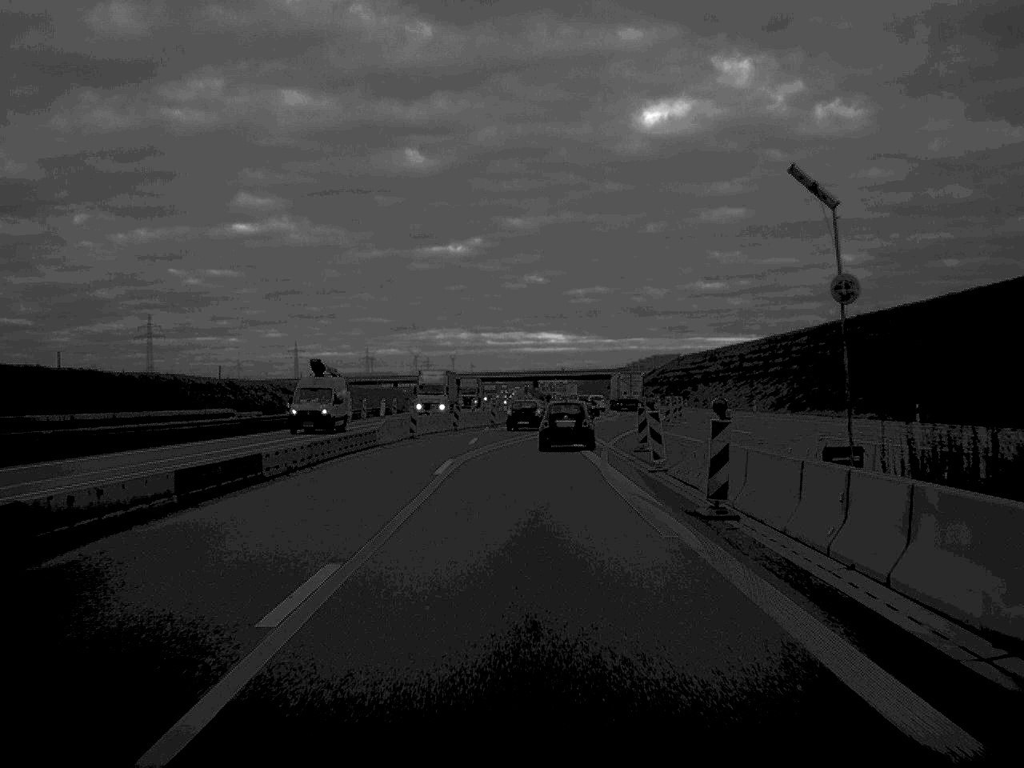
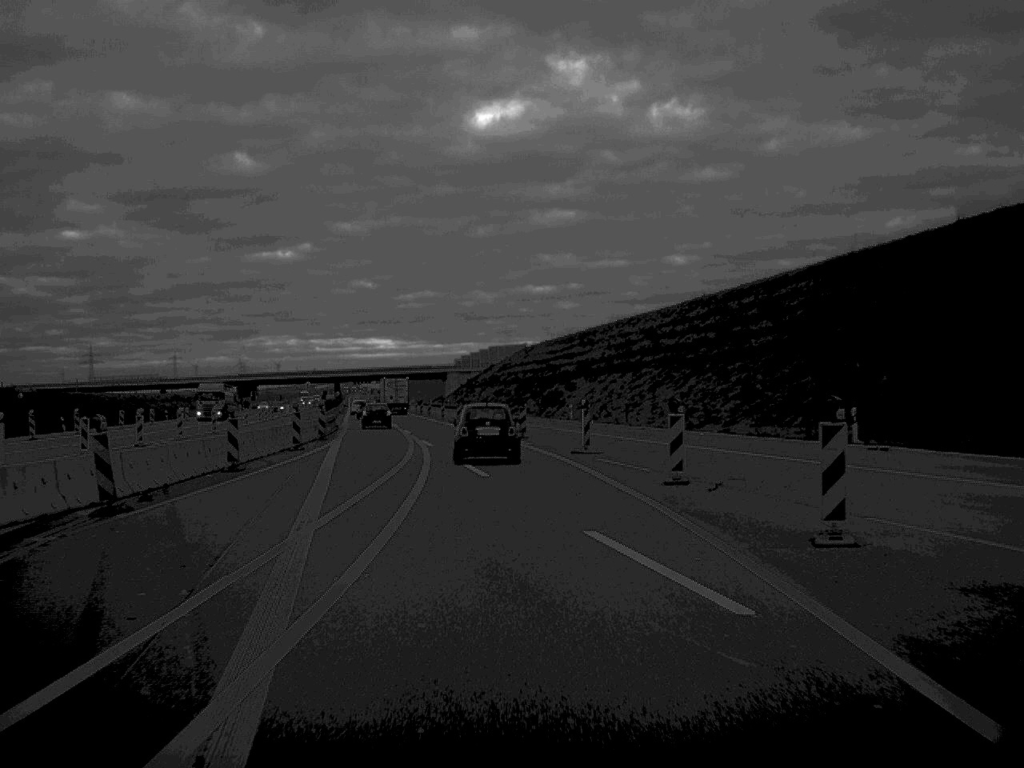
(+6.4, +81.0) m; +8°
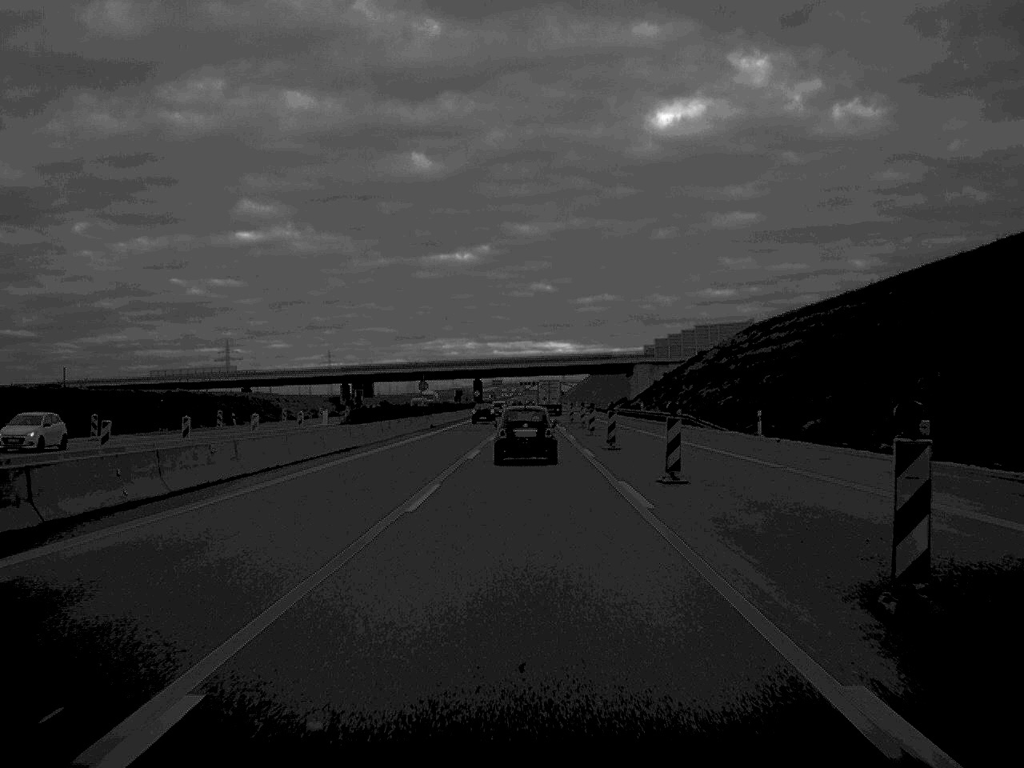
(-6.3, +79.5) m; -8°
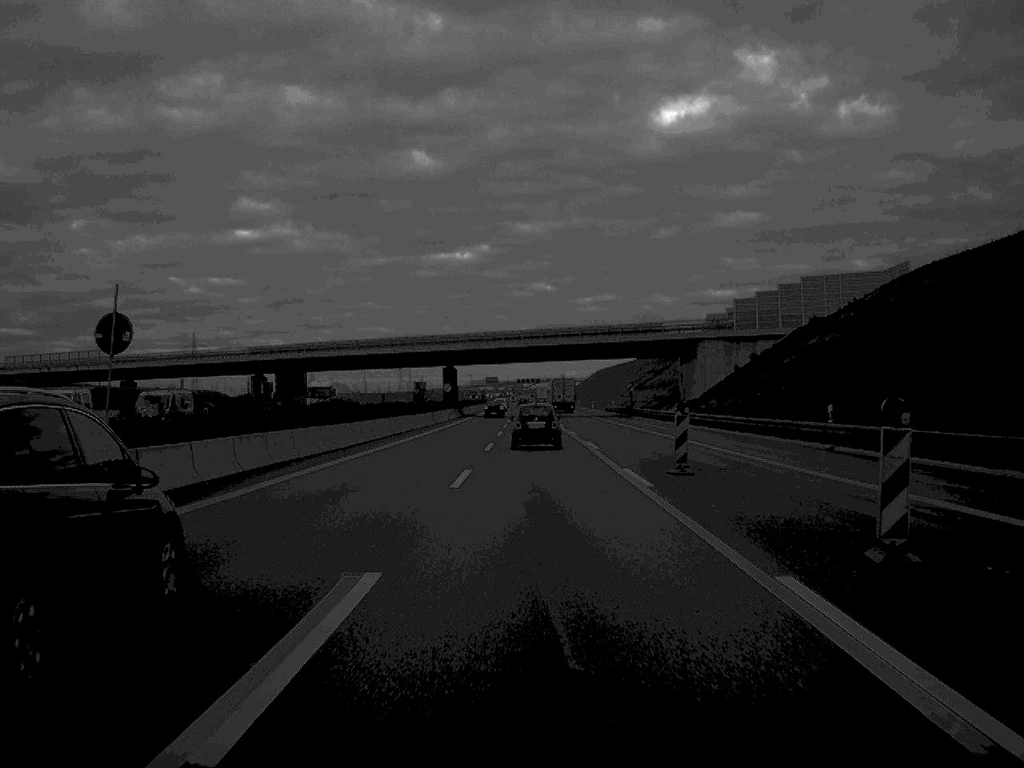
(0.0, +66.9) m; 0°
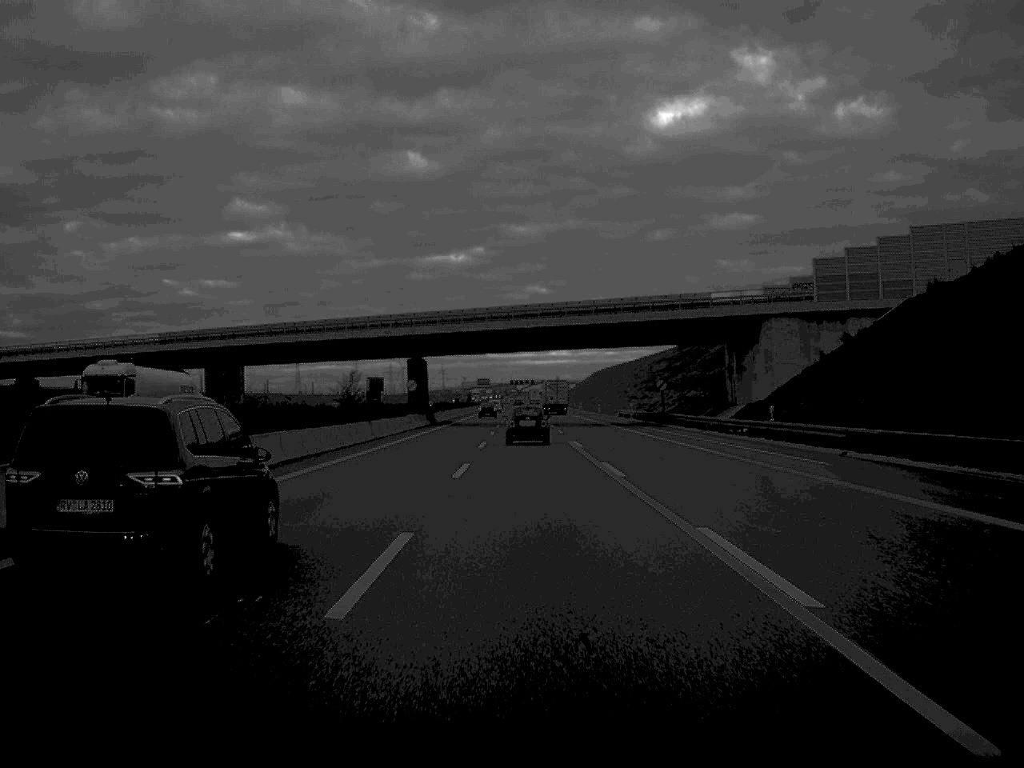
(+0.1, +32.2) m; 0°
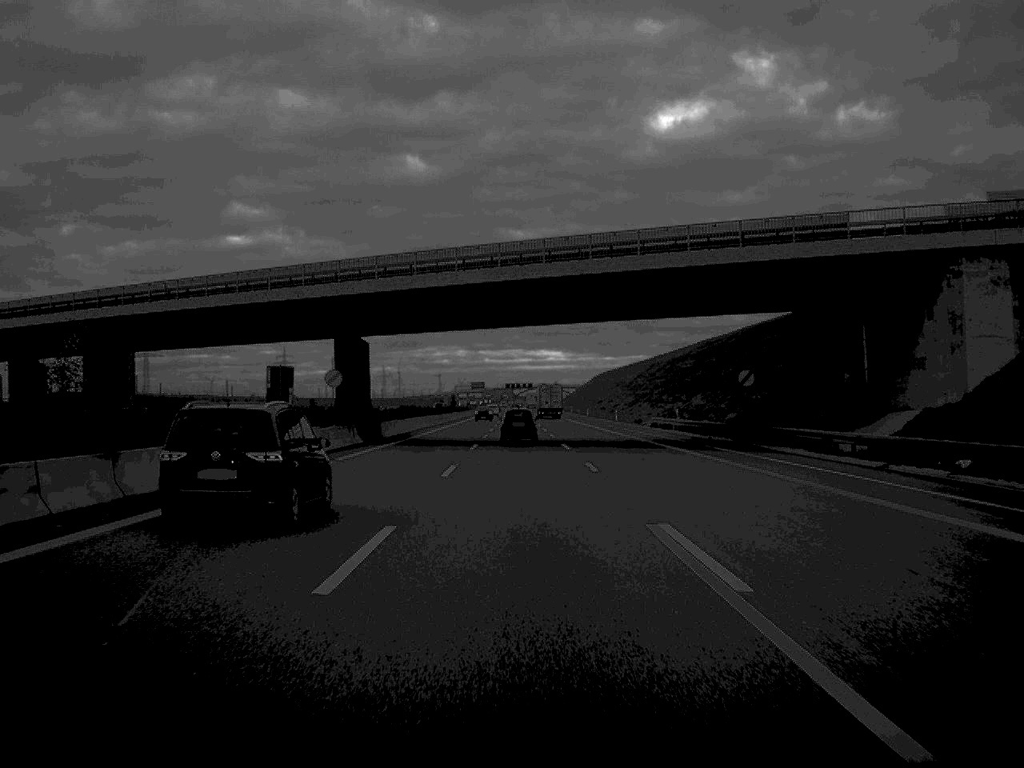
(+0.1, +34.4) m; 0°
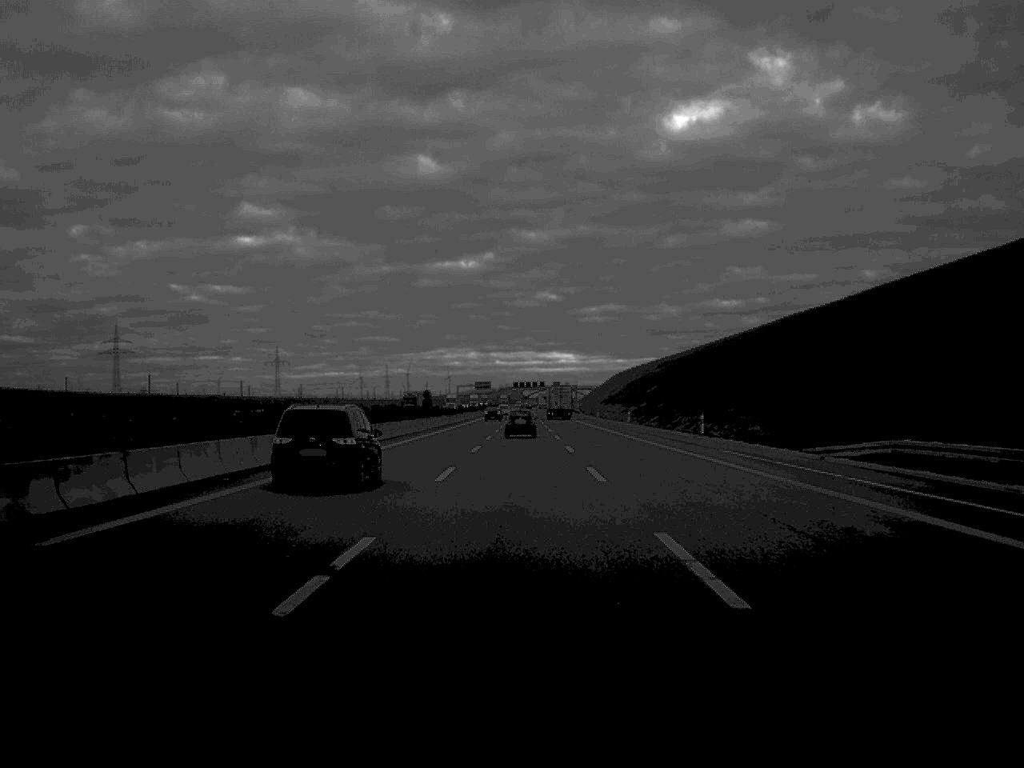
(-0.2, +55.5) m; 0°
